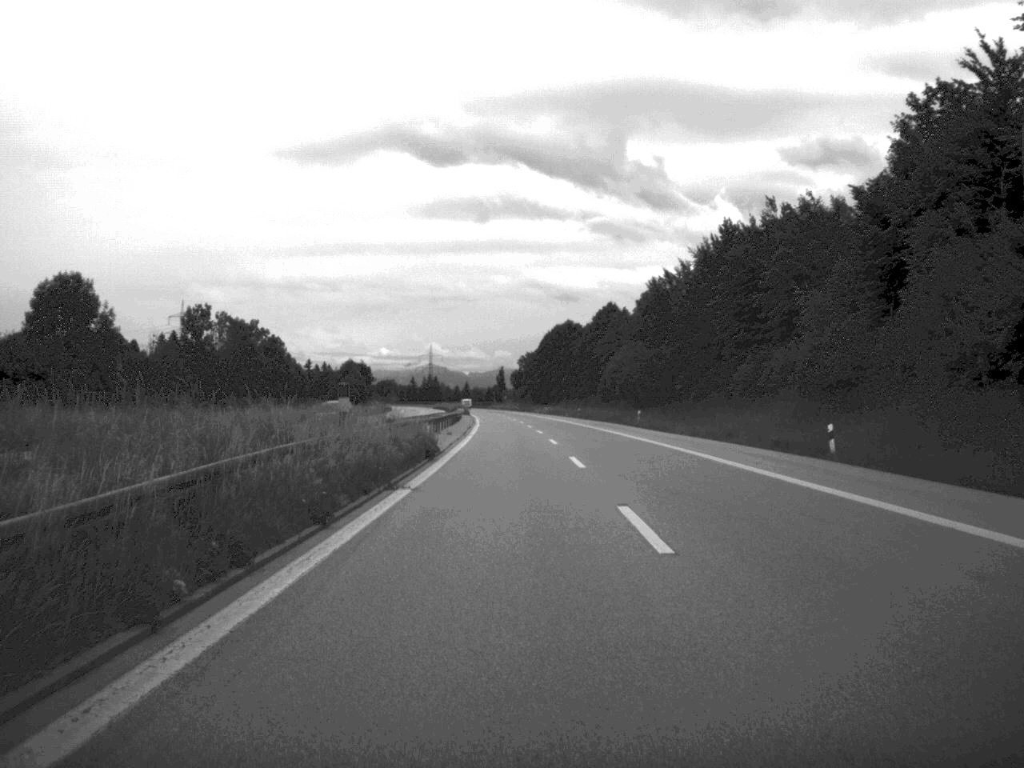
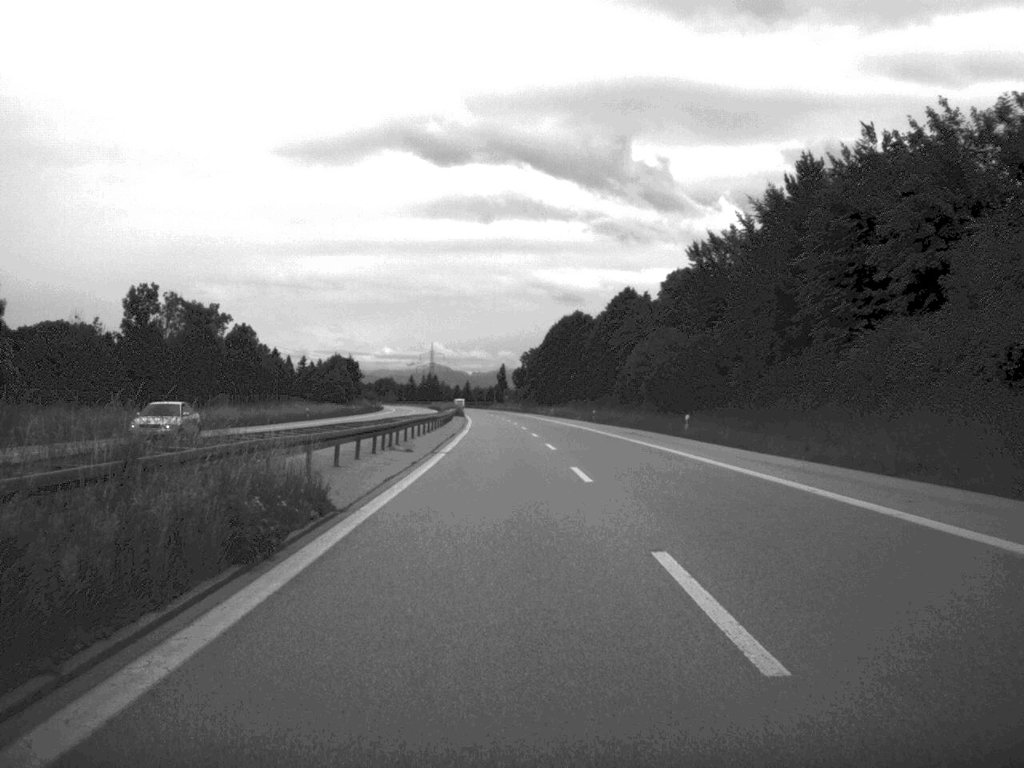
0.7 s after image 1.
(0.0, +23.3) m; 0°
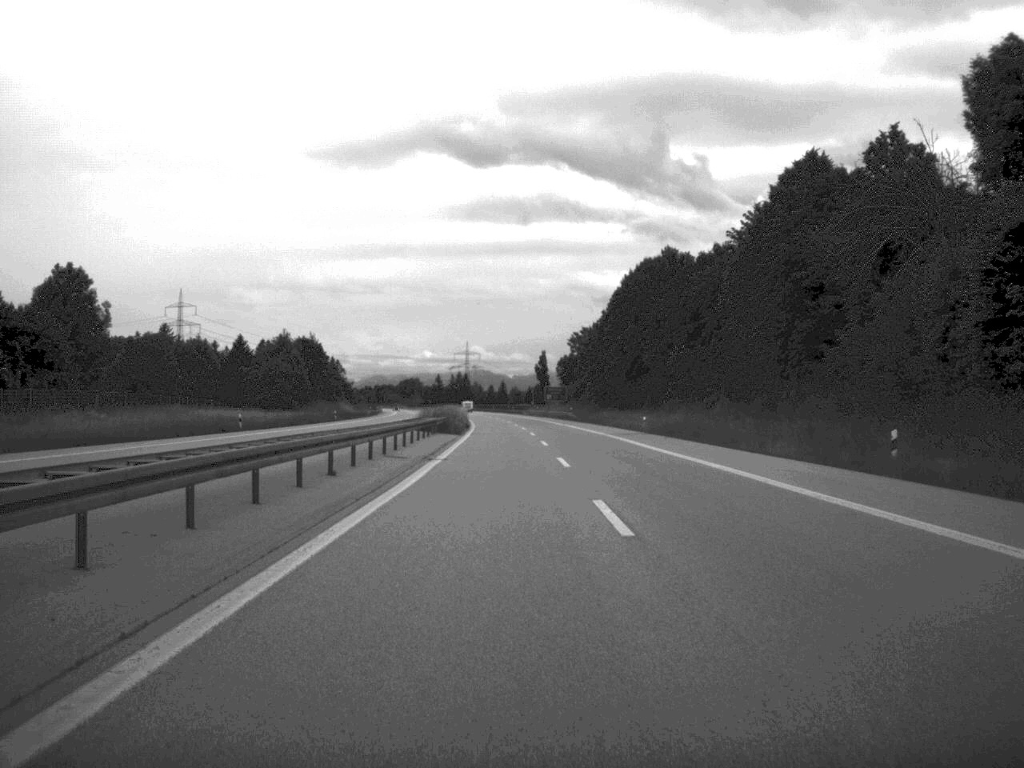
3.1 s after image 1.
(-1.4, +80.7) m; -2°
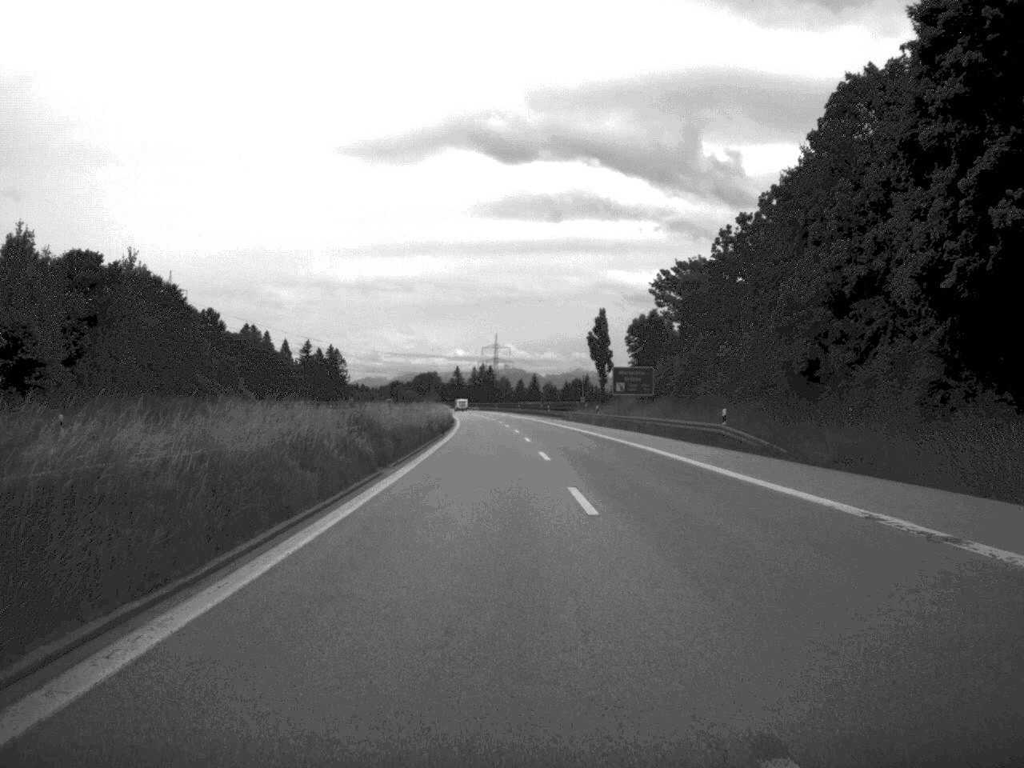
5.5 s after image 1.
(-1.3, +85.9) m; -2°
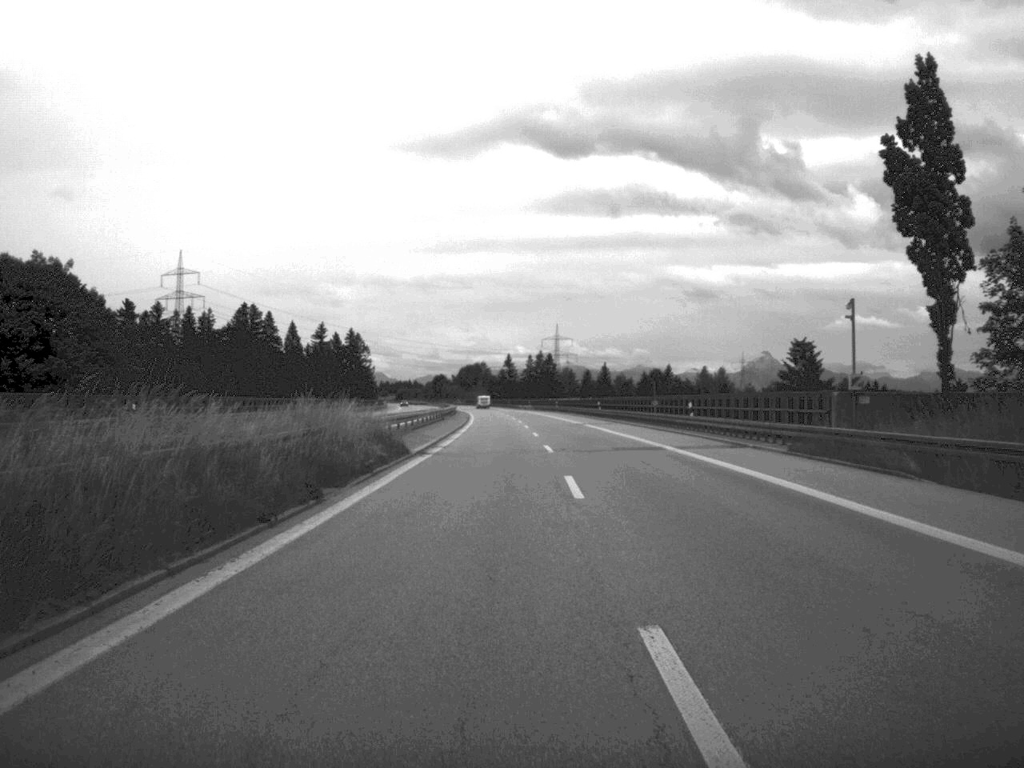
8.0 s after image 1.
(-2.0, +86.2) m; -3°
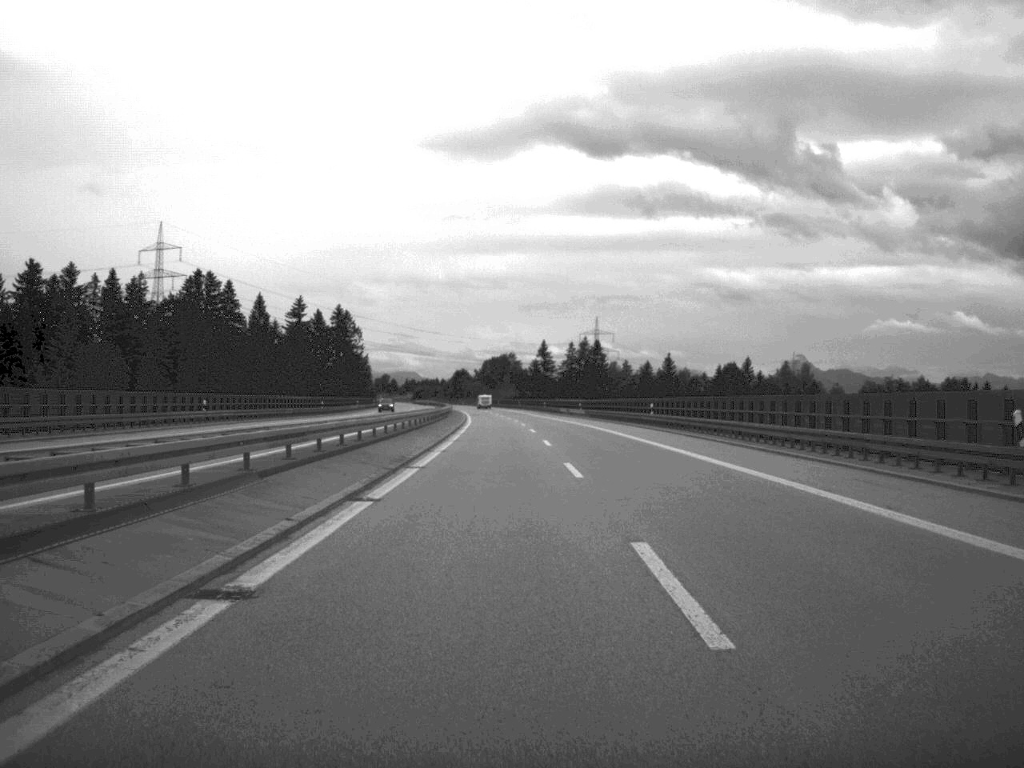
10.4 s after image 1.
(-1.4, +82.5) m; -2°
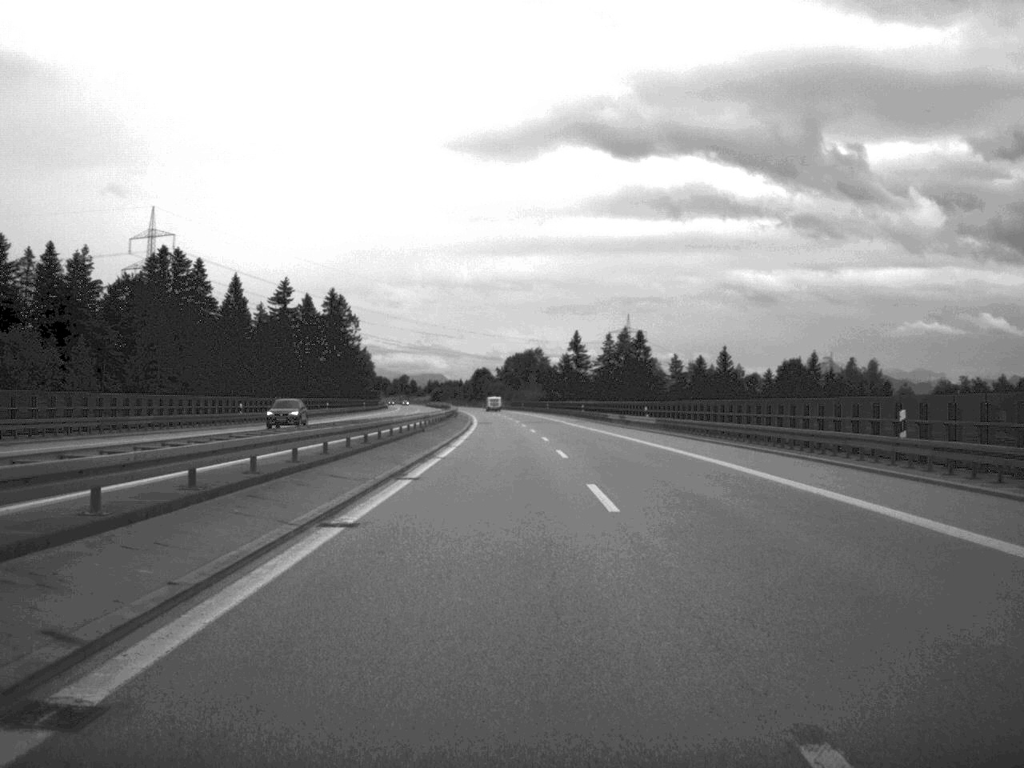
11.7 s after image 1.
(-0.5, +43.5) m; -1°
